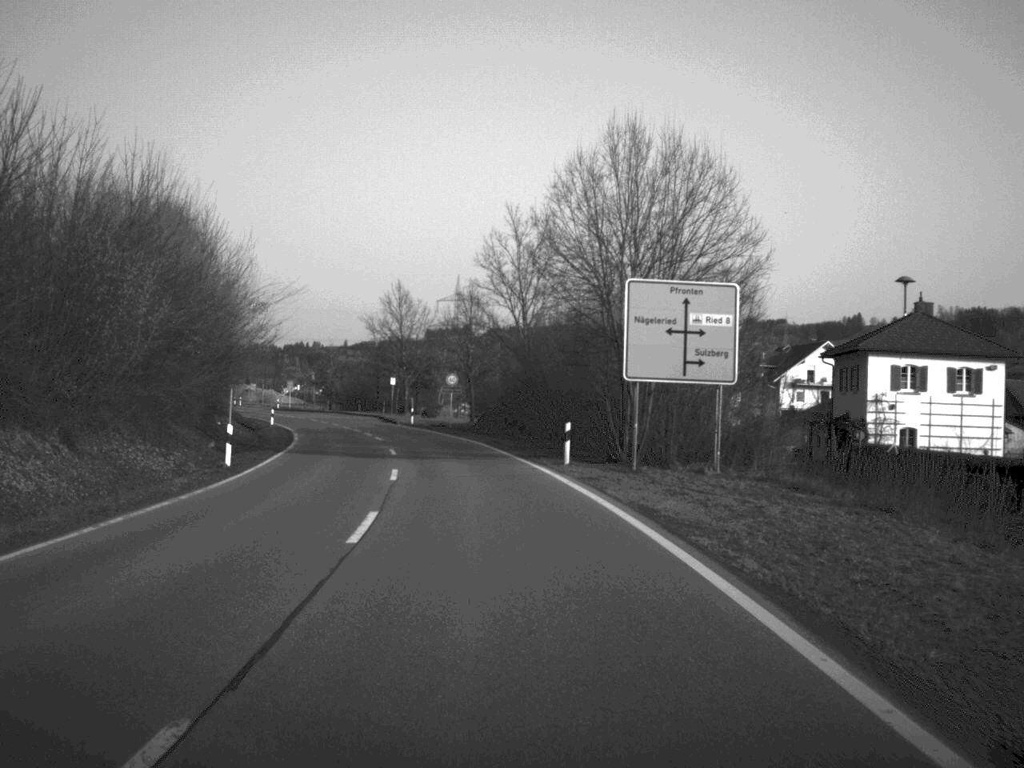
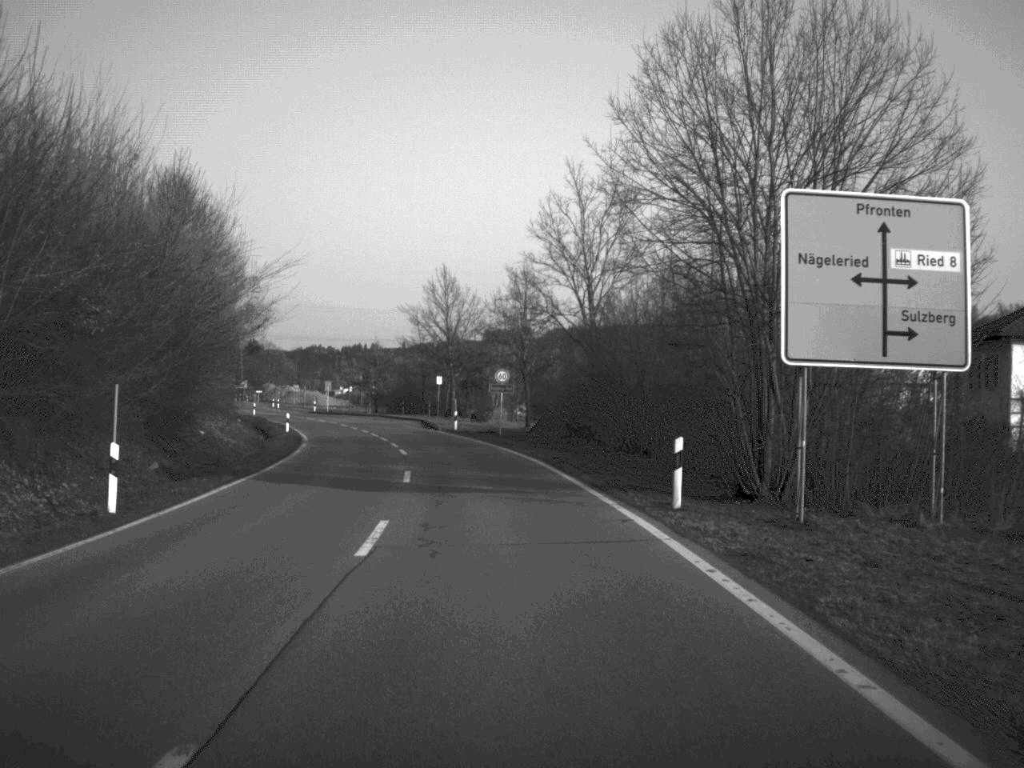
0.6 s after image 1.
(-0.3, +12.5) m; -3°
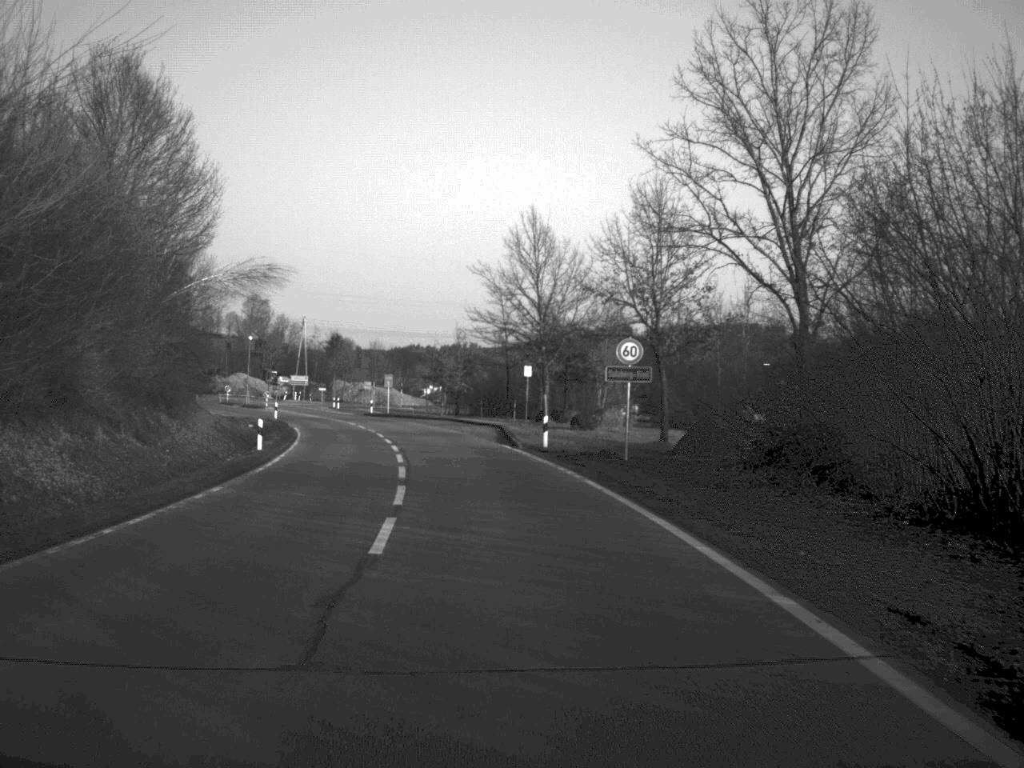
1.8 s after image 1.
(-1.0, +25.7) m; -4°
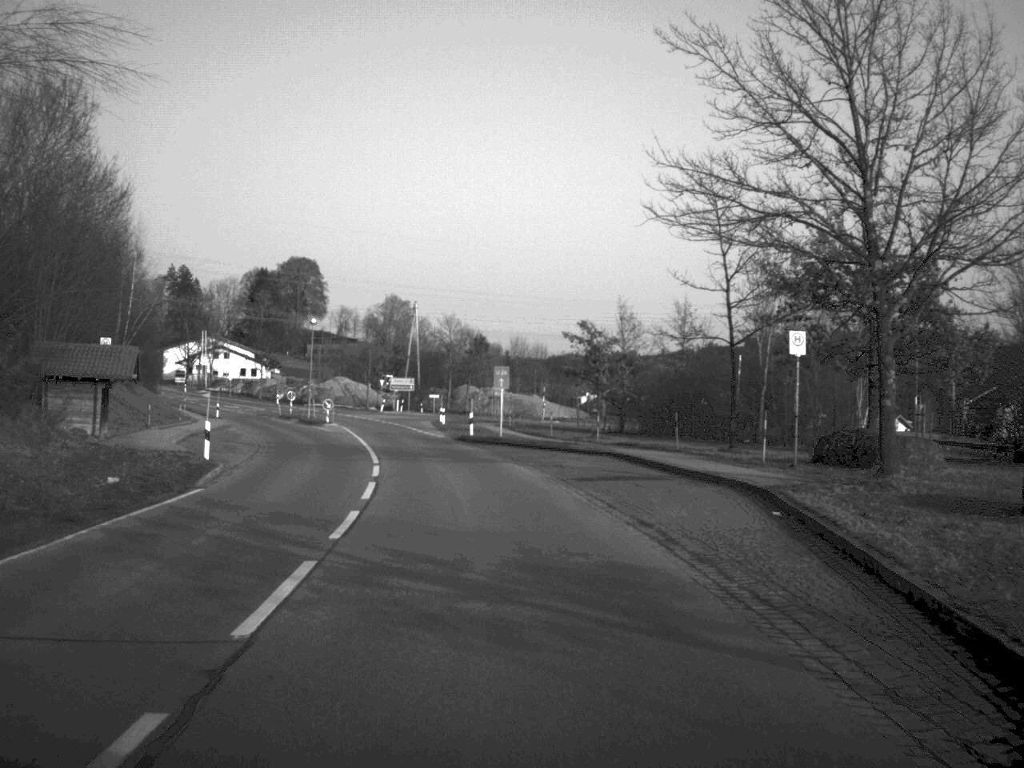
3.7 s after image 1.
(-2.4, +40.8) m; -7°
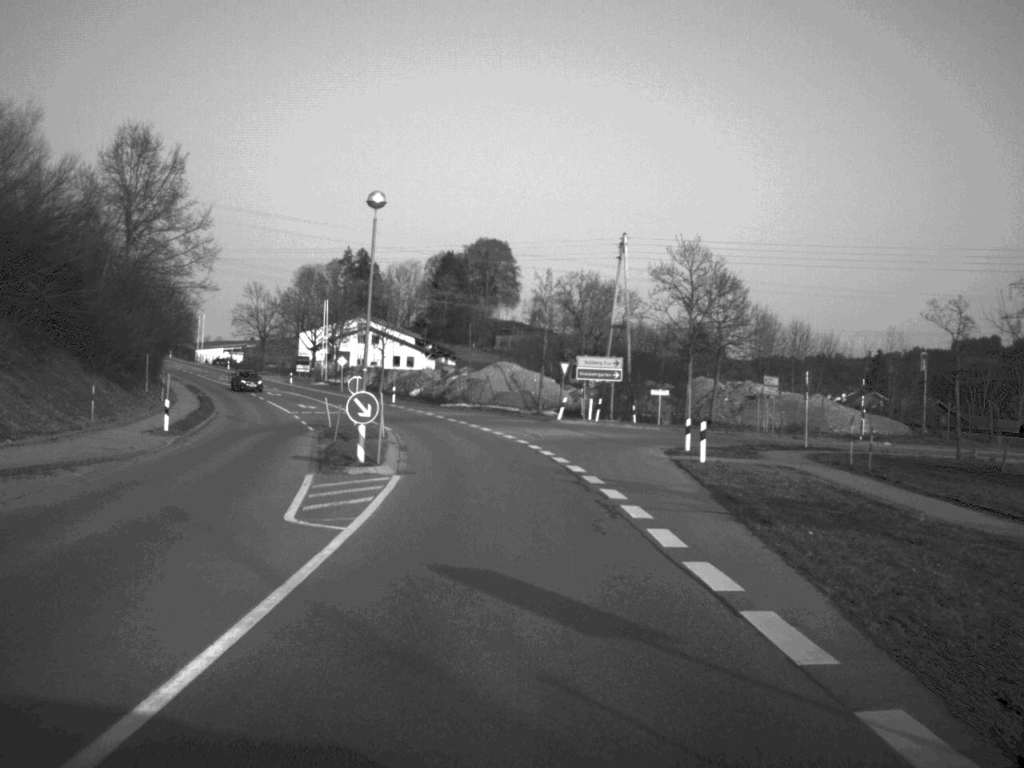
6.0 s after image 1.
(-4.4, +50.6) m; -9°
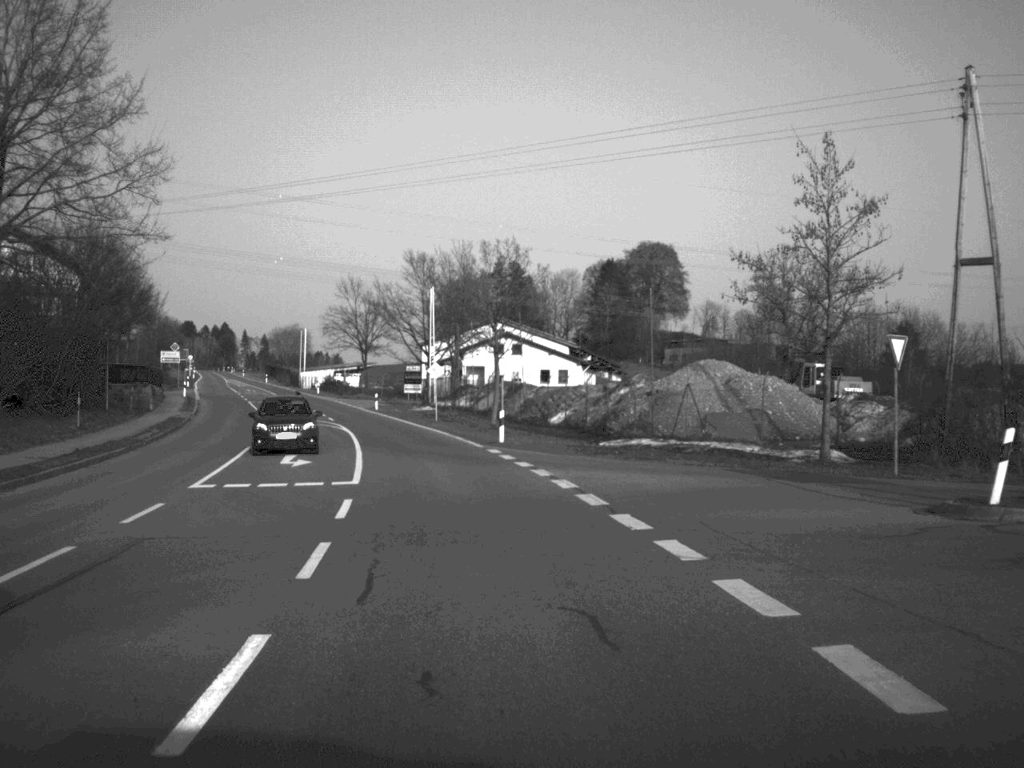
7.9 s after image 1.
(-2.3, +40.0) m; -7°
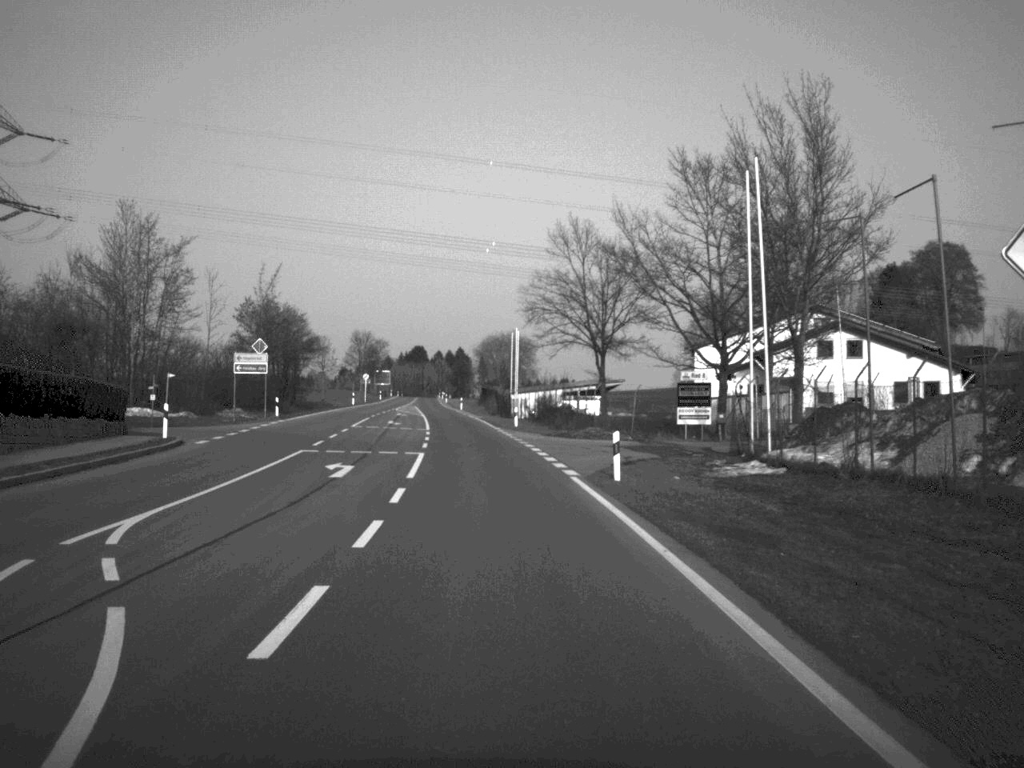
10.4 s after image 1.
(-5.8, +53.2) m; -11°
